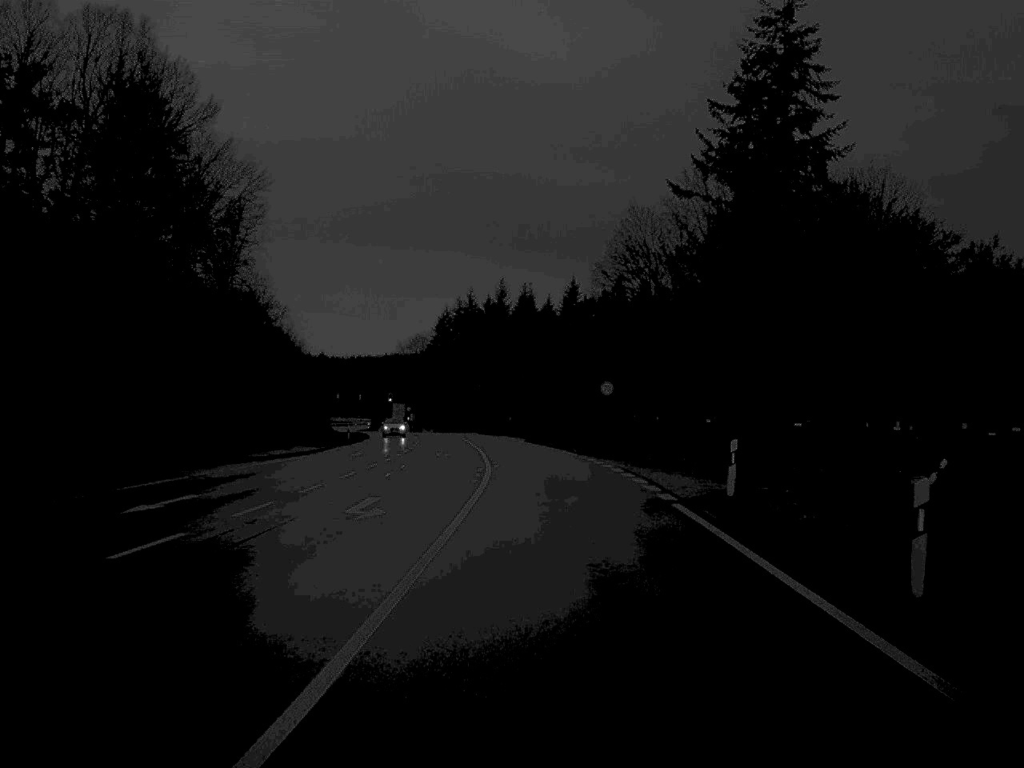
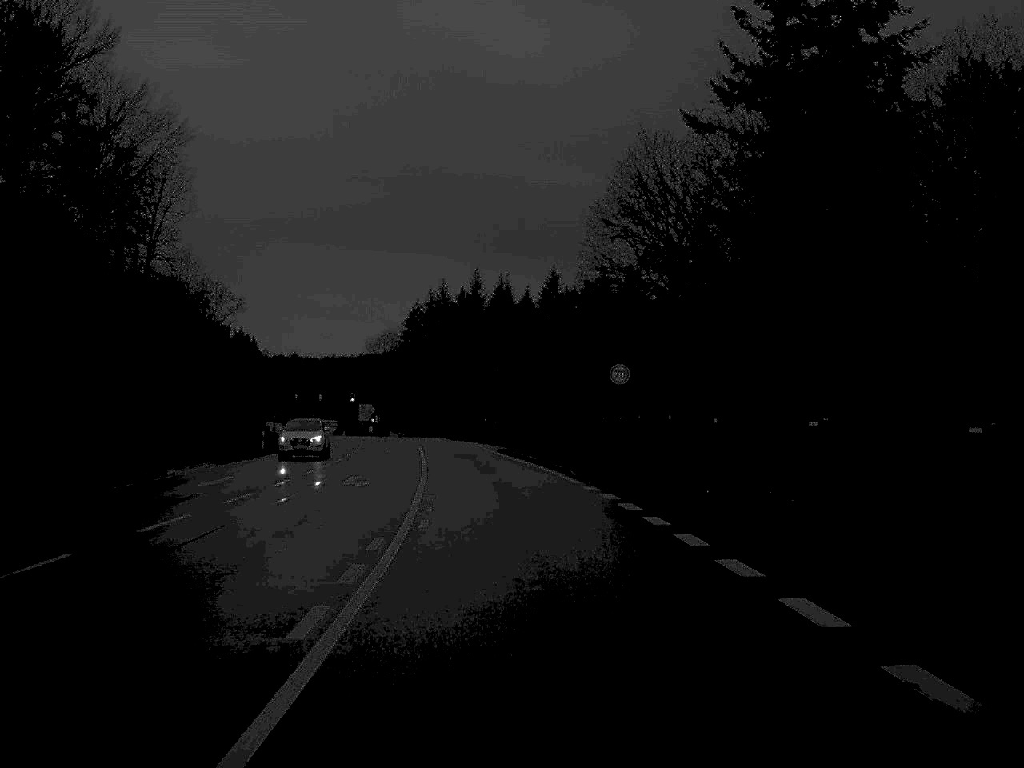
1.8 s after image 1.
(+0.3, +20.4) m; +1°
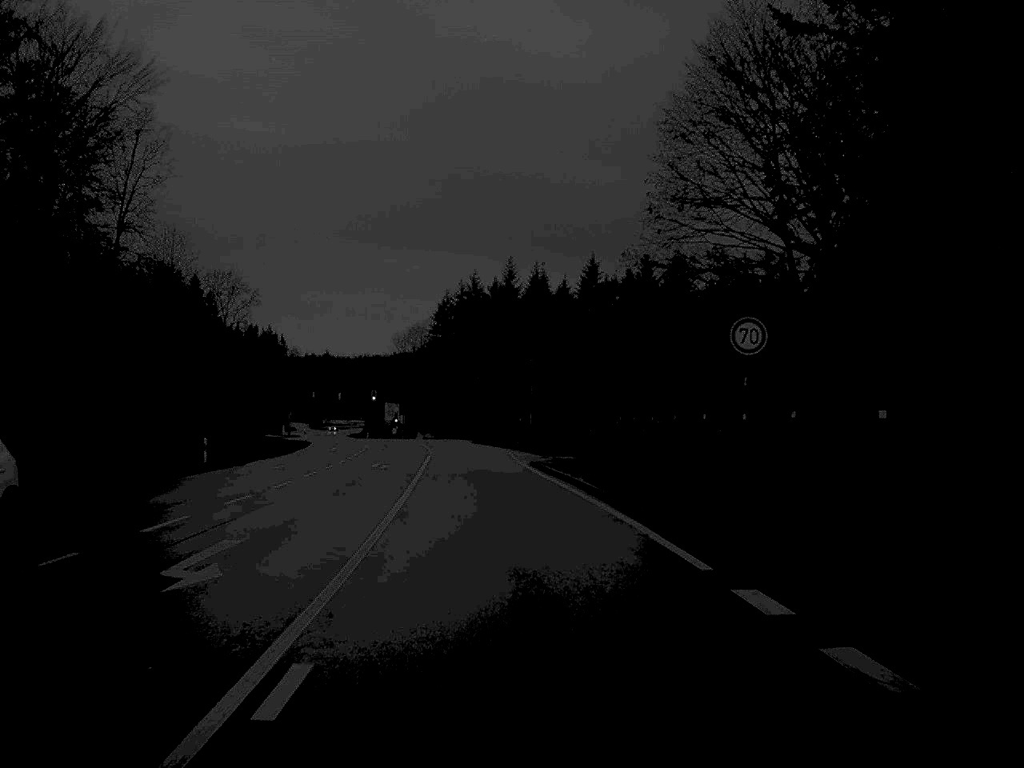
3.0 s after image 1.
(-0.2, +17.4) m; -2°
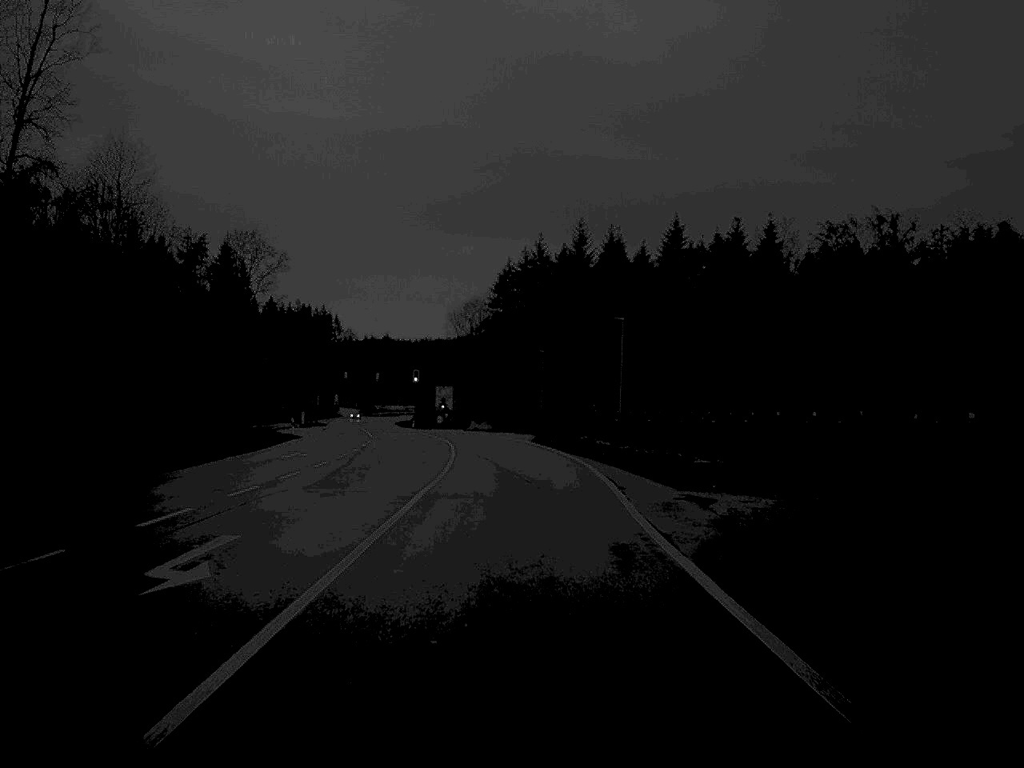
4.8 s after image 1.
(-0.9, +31.2) m; -3°
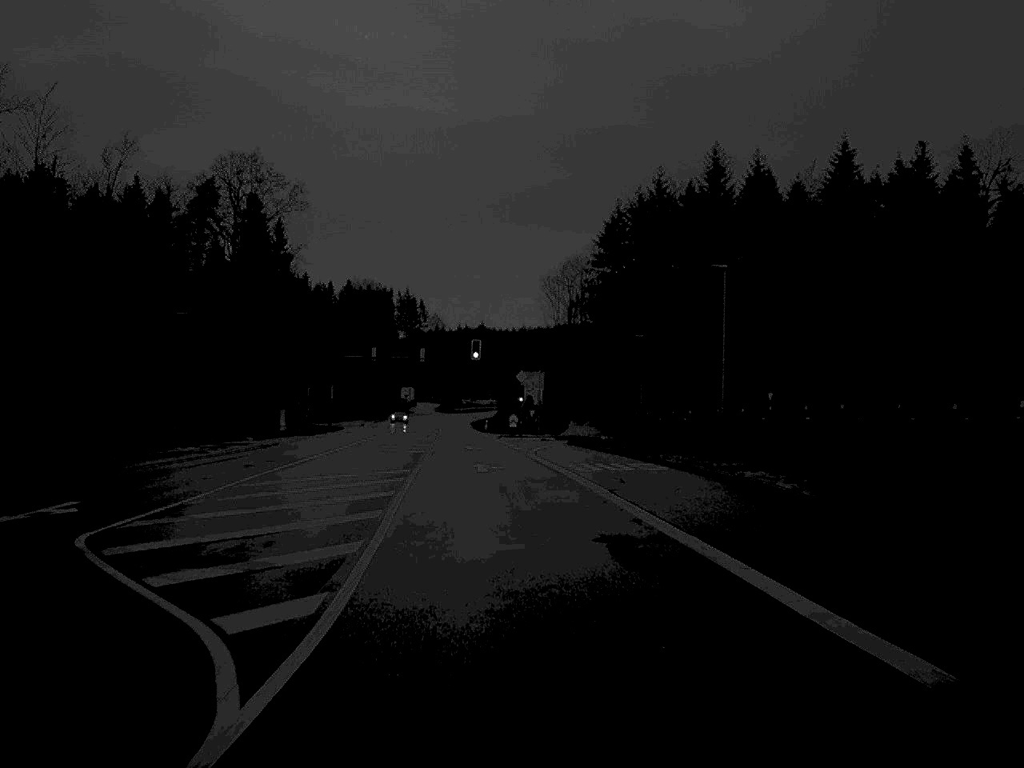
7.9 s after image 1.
(-1.7, +54.9) m; -5°
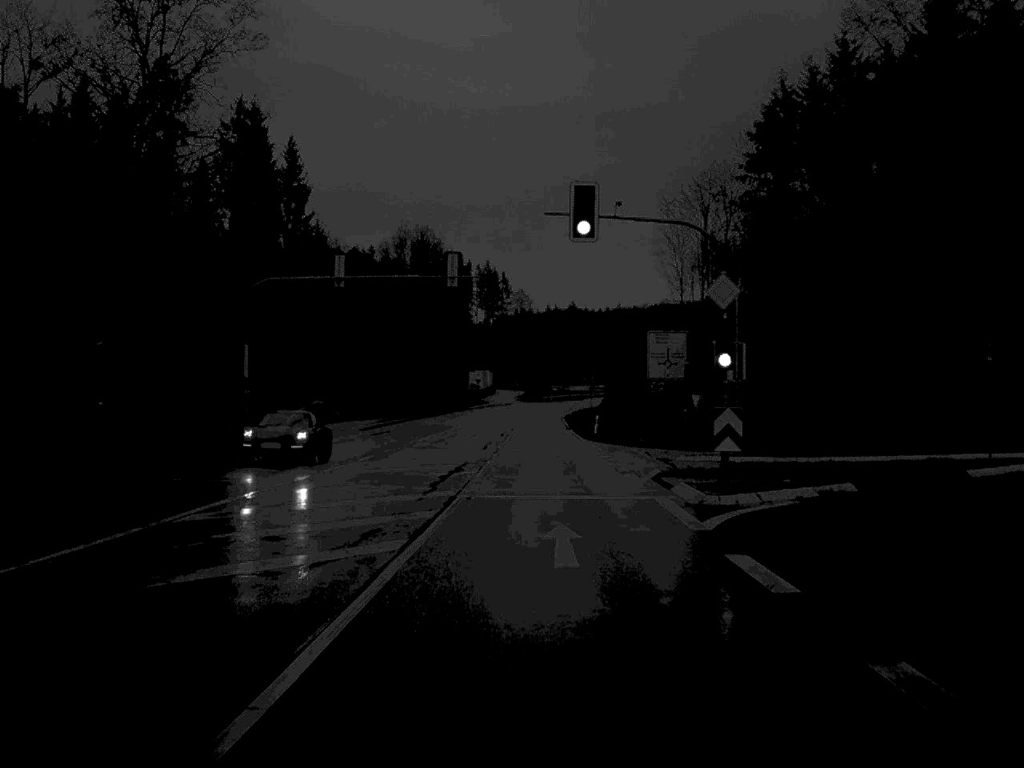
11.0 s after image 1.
(-2.6, +57.9) m; -4°
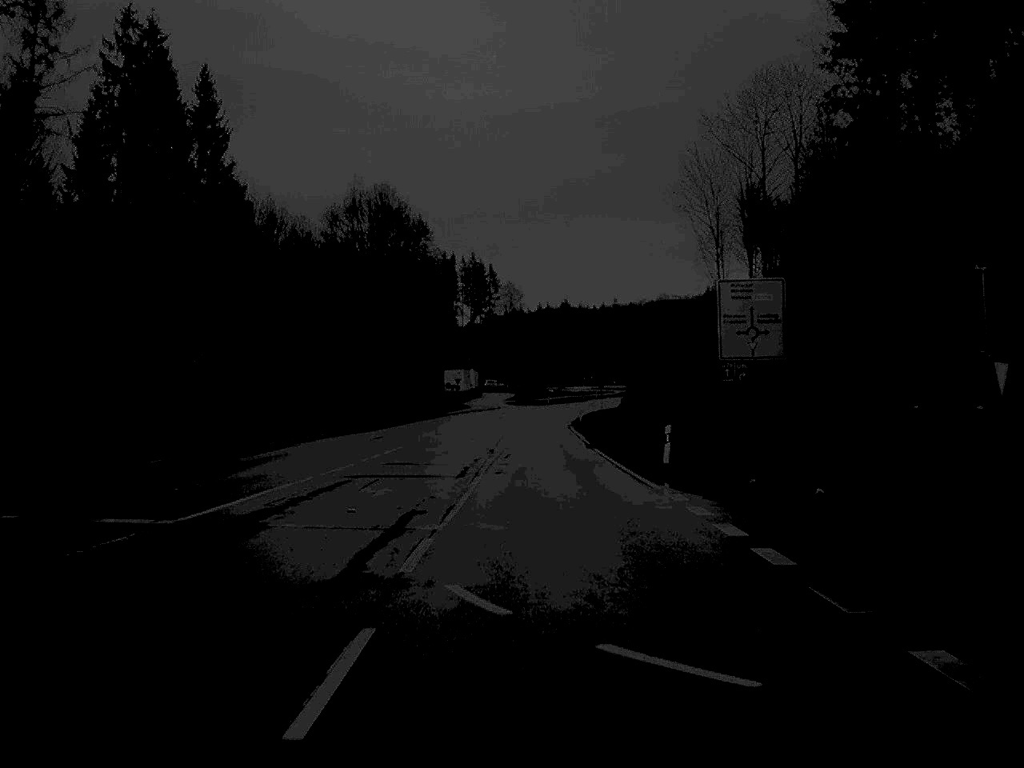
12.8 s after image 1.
(+0.1, +35.0) m; 0°
